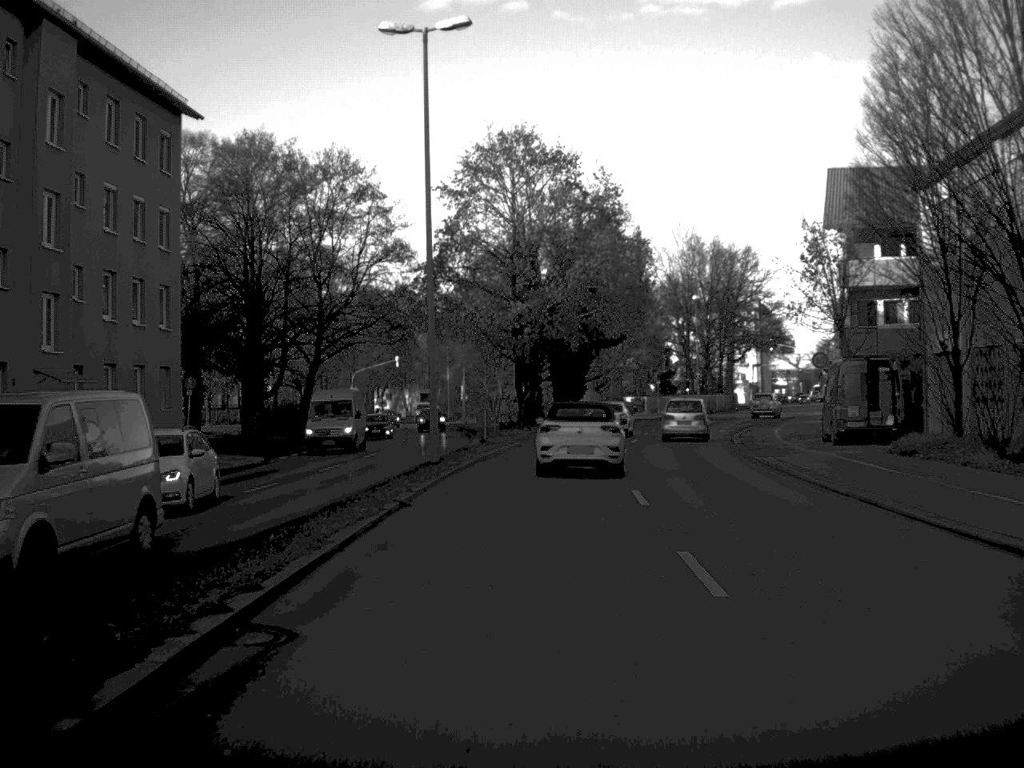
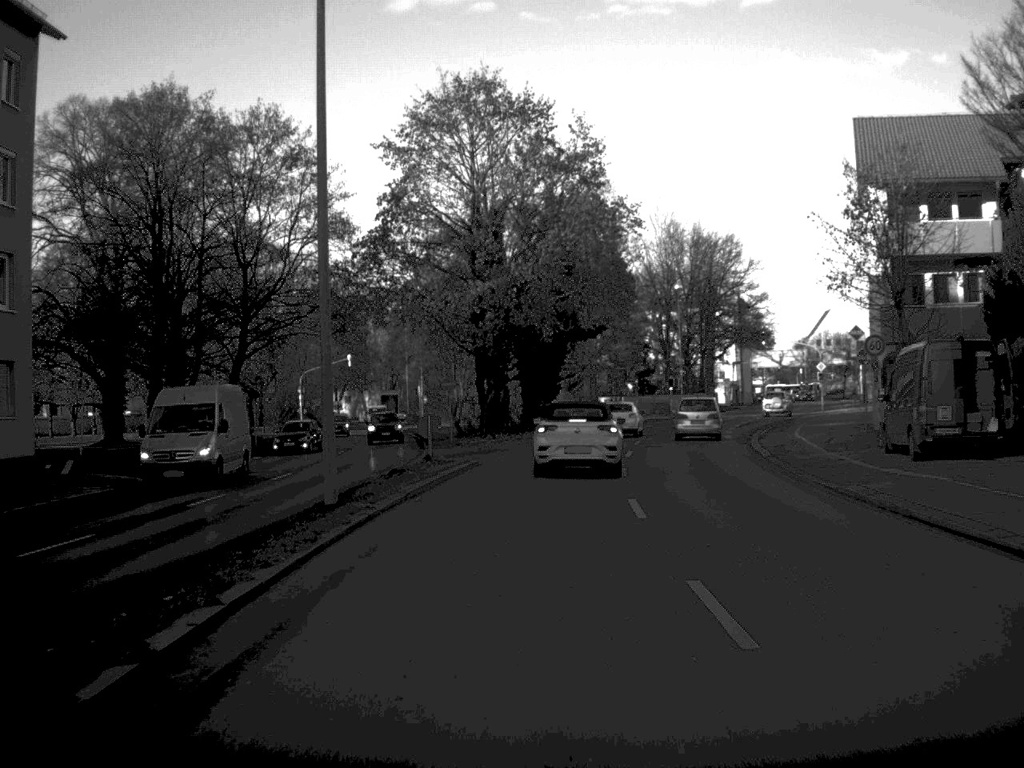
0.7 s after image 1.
(+0.1, +11.2) m; +1°
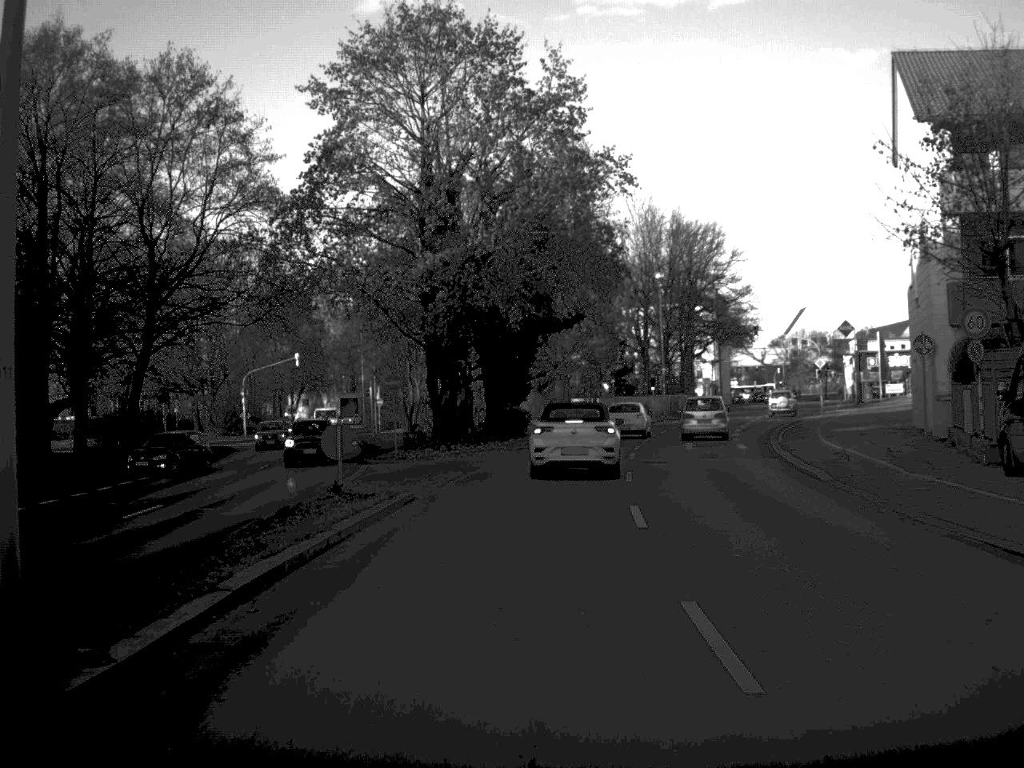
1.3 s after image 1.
(+0.1, +10.2) m; +1°
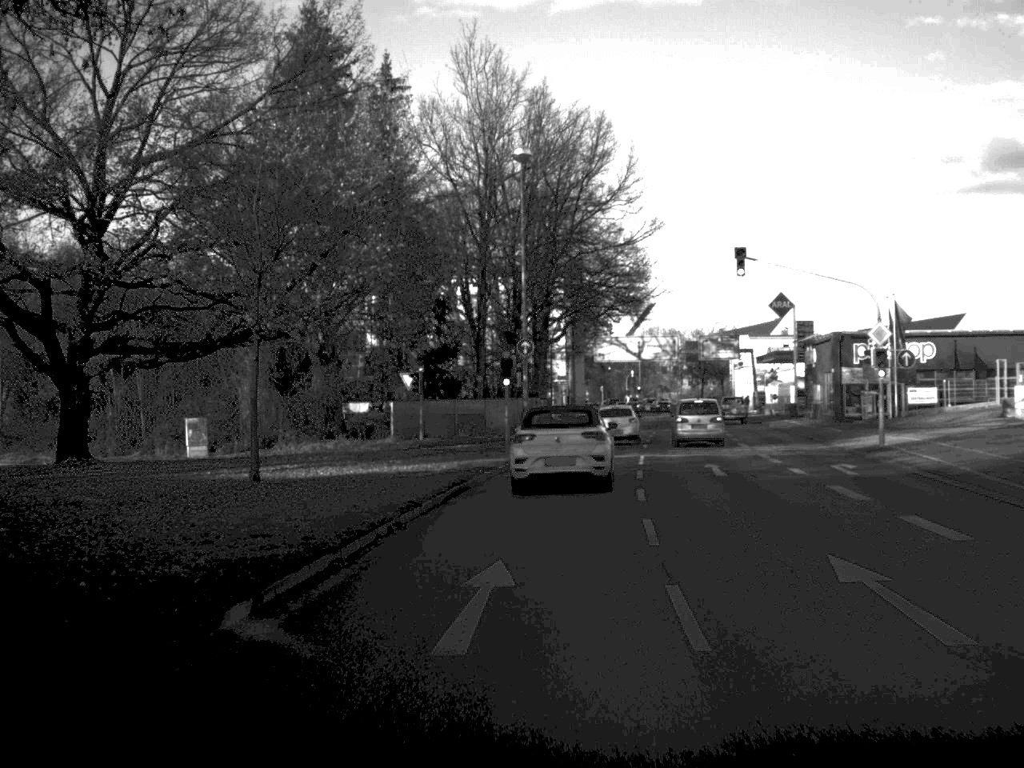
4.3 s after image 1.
(+3.6, +49.5) m; +8°
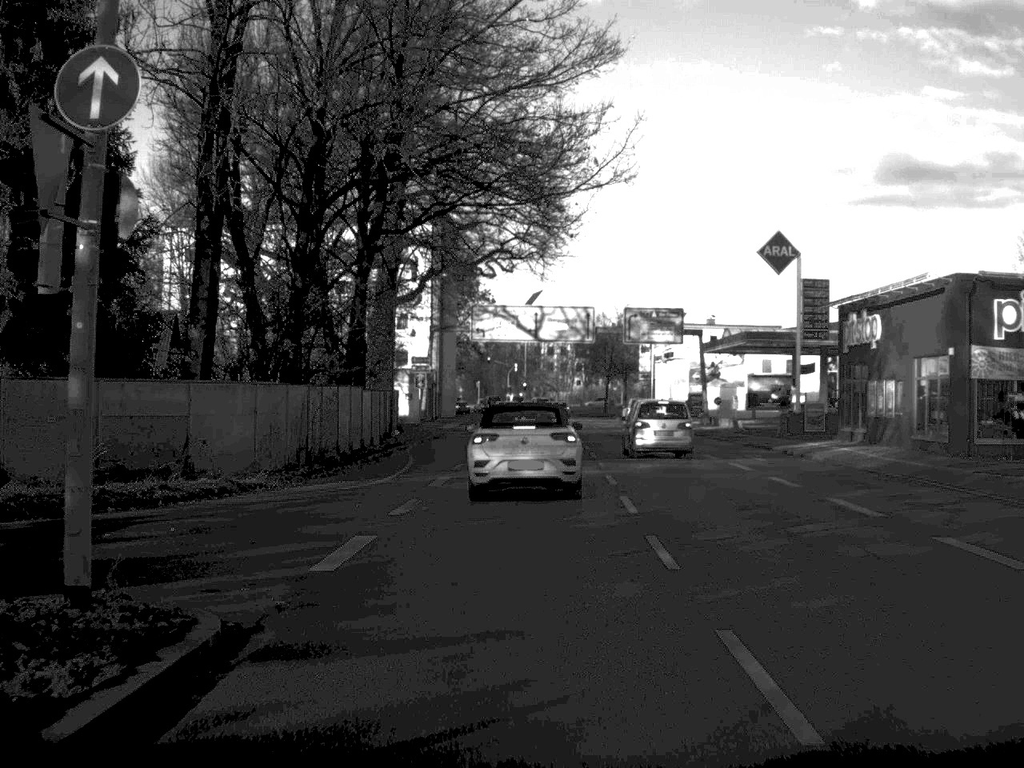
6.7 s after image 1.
(+2.0, +37.3) m; +5°
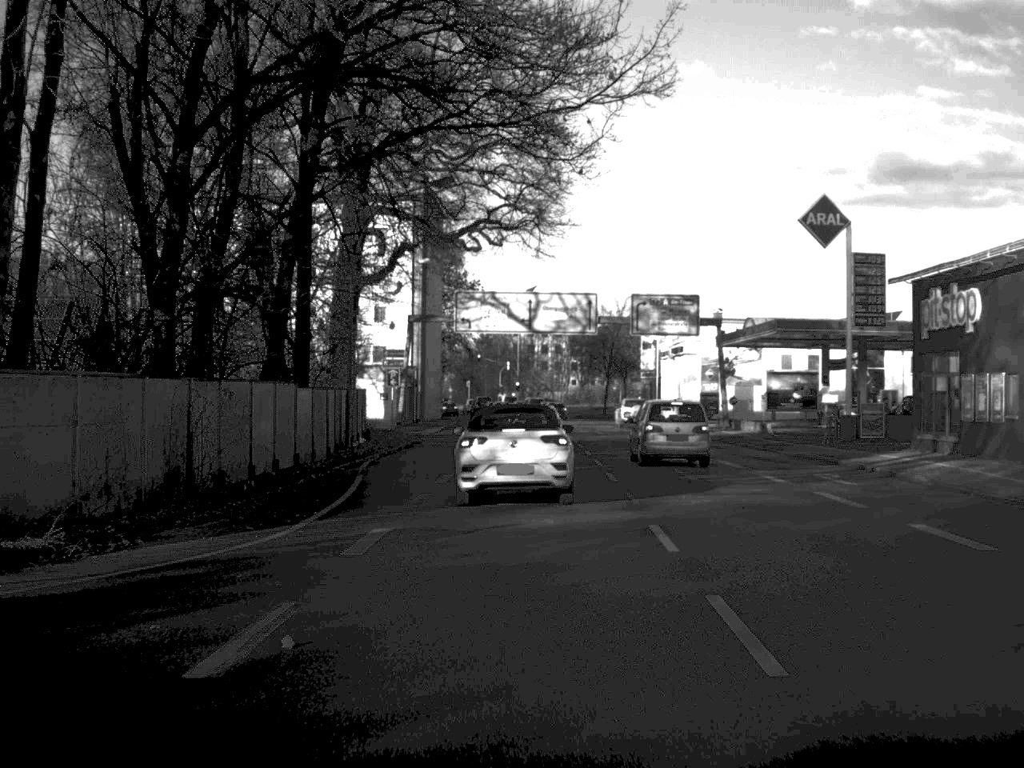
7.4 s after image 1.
(0.0, +10.5) m; 0°
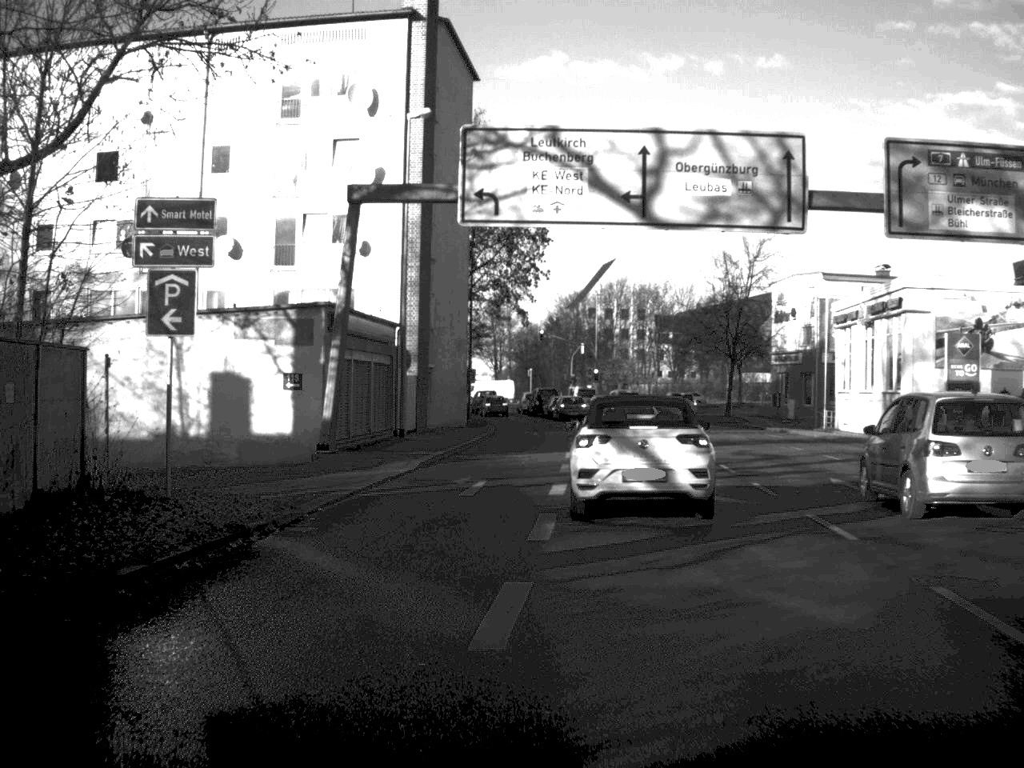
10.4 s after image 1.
(-0.8, +41.2) m; -3°
